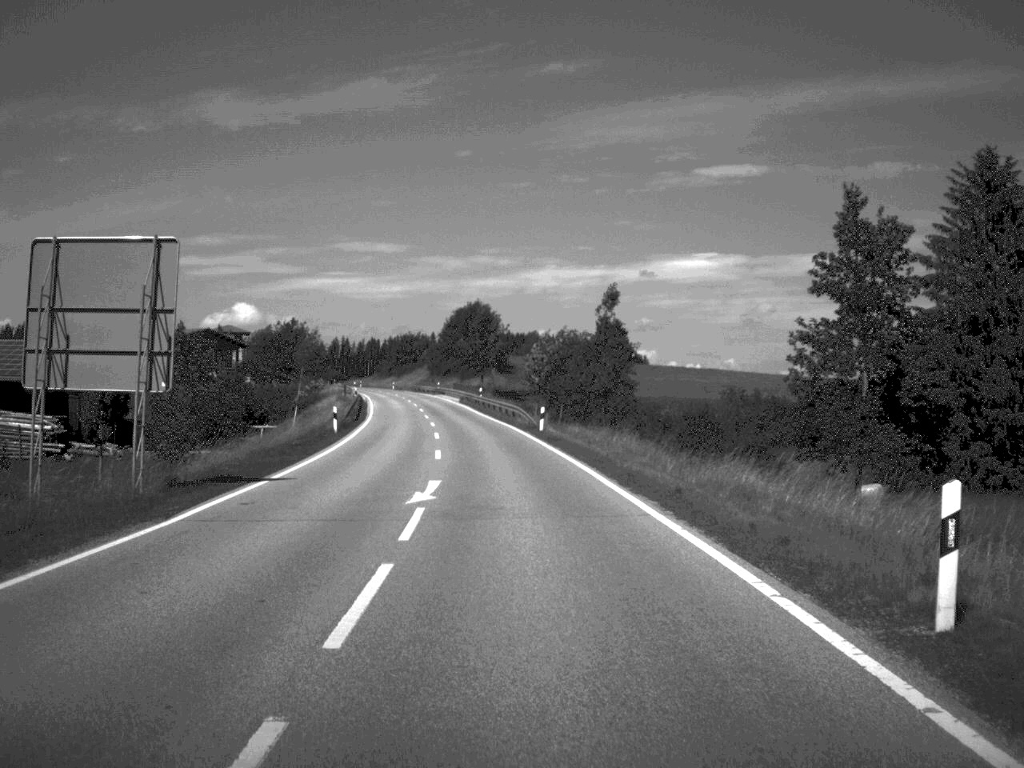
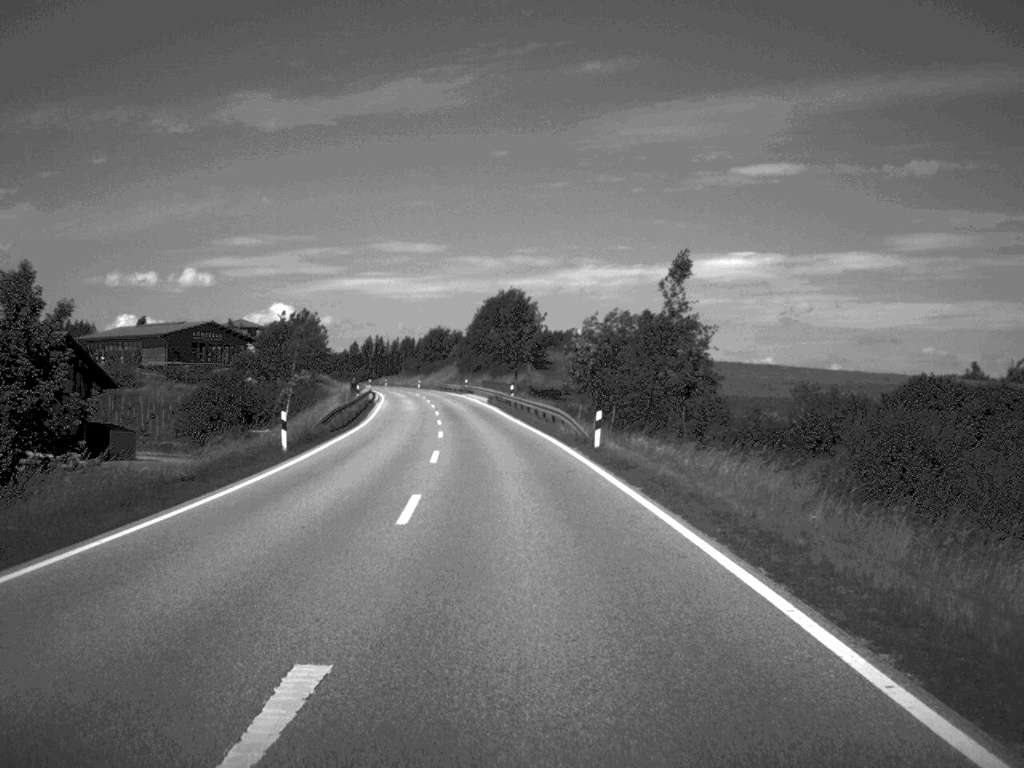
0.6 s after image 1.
(-0.2, +16.4) m; -2°
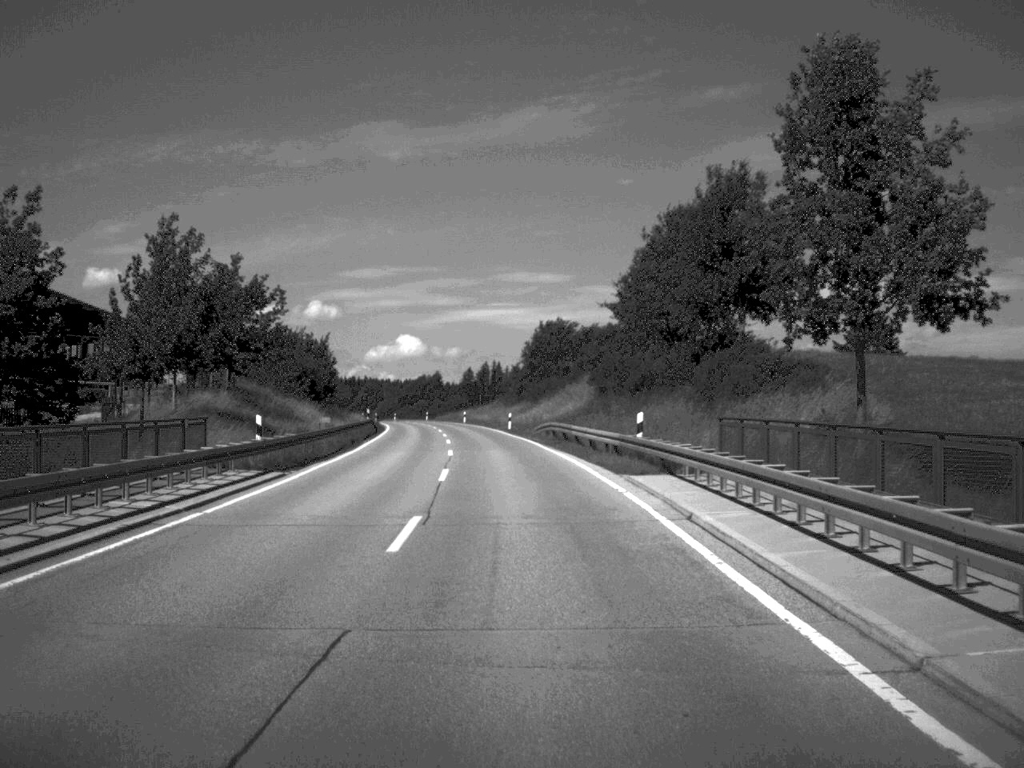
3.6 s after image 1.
(-5.0, +83.5) m; -6°
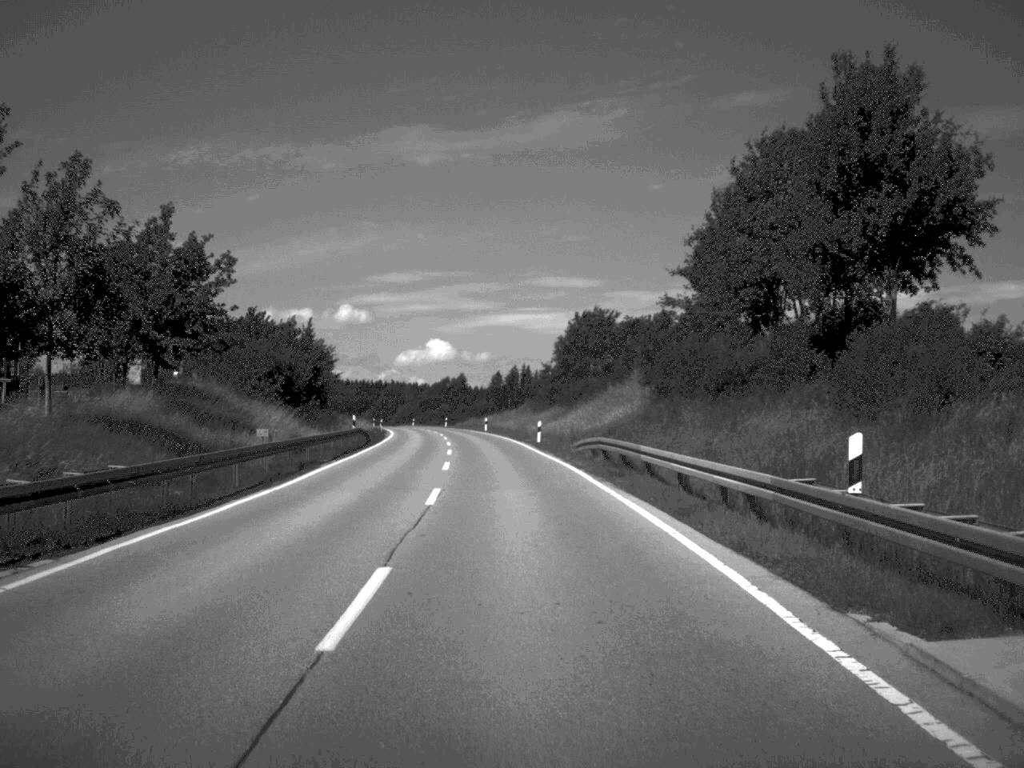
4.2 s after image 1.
(-0.2, +16.9) m; -1°
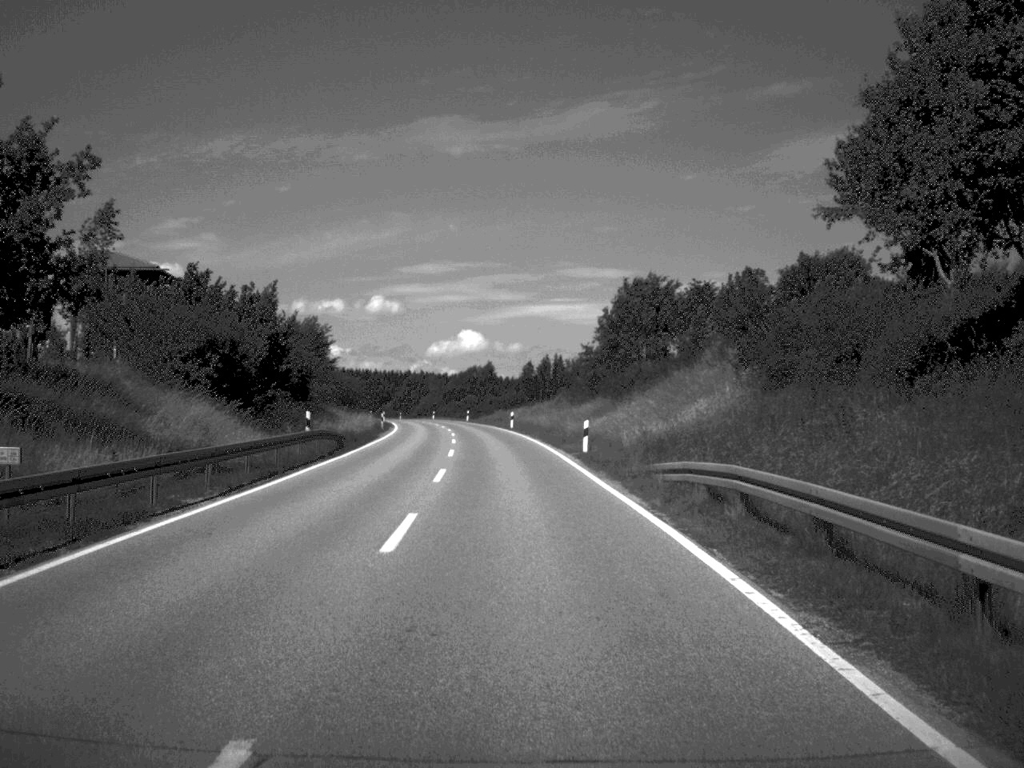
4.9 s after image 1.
(-0.2, +18.4) m; -1°
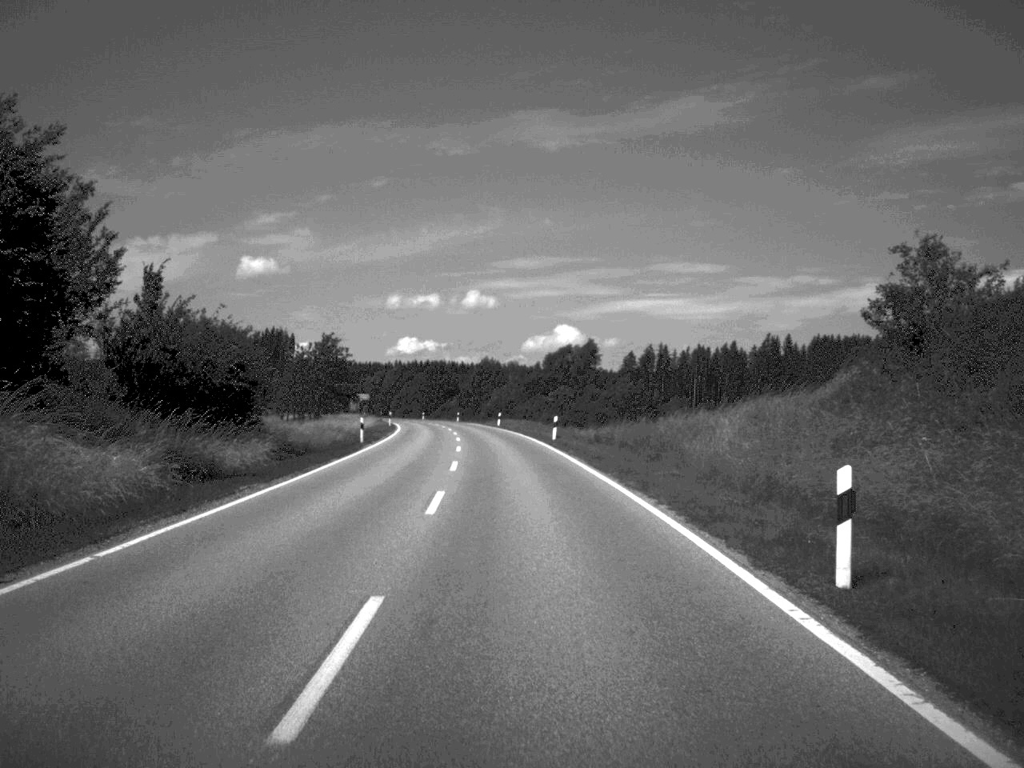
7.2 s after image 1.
(-2.7, +65.5) m; -4°
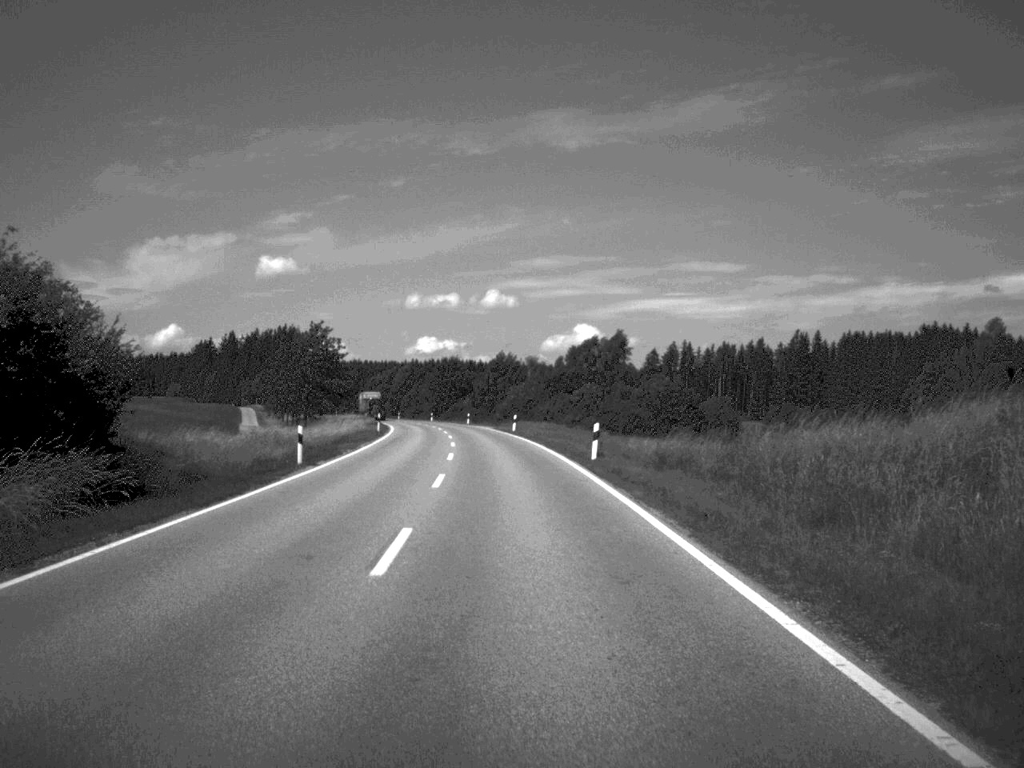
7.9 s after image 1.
(-0.1, +17.5) m; -1°
